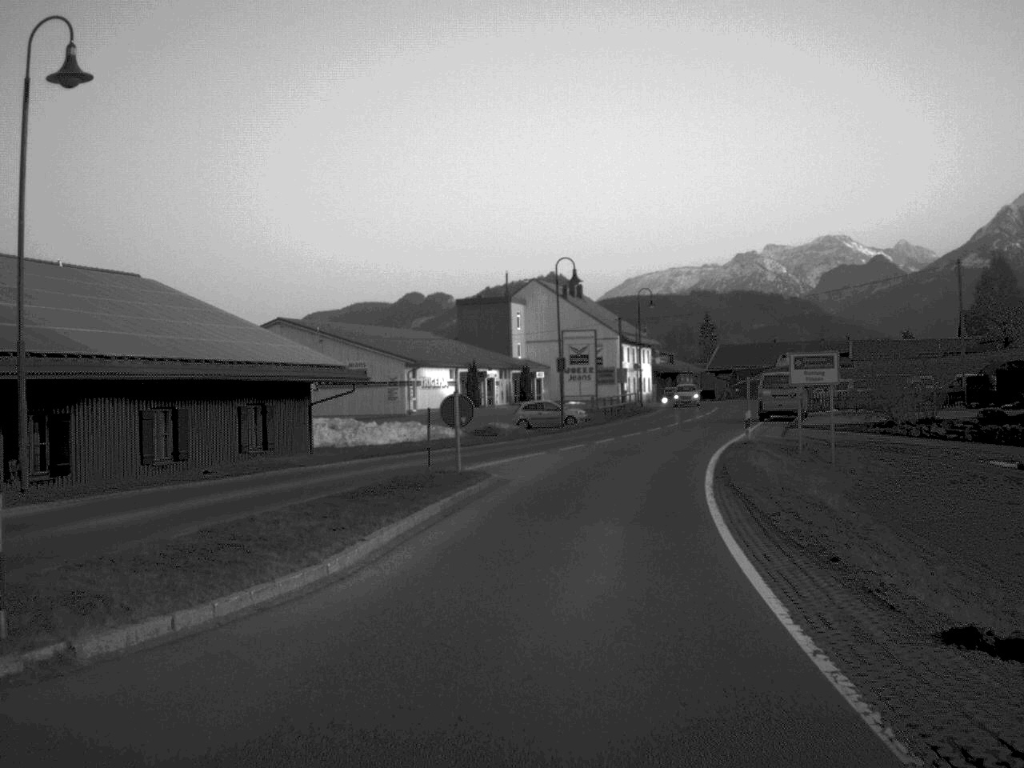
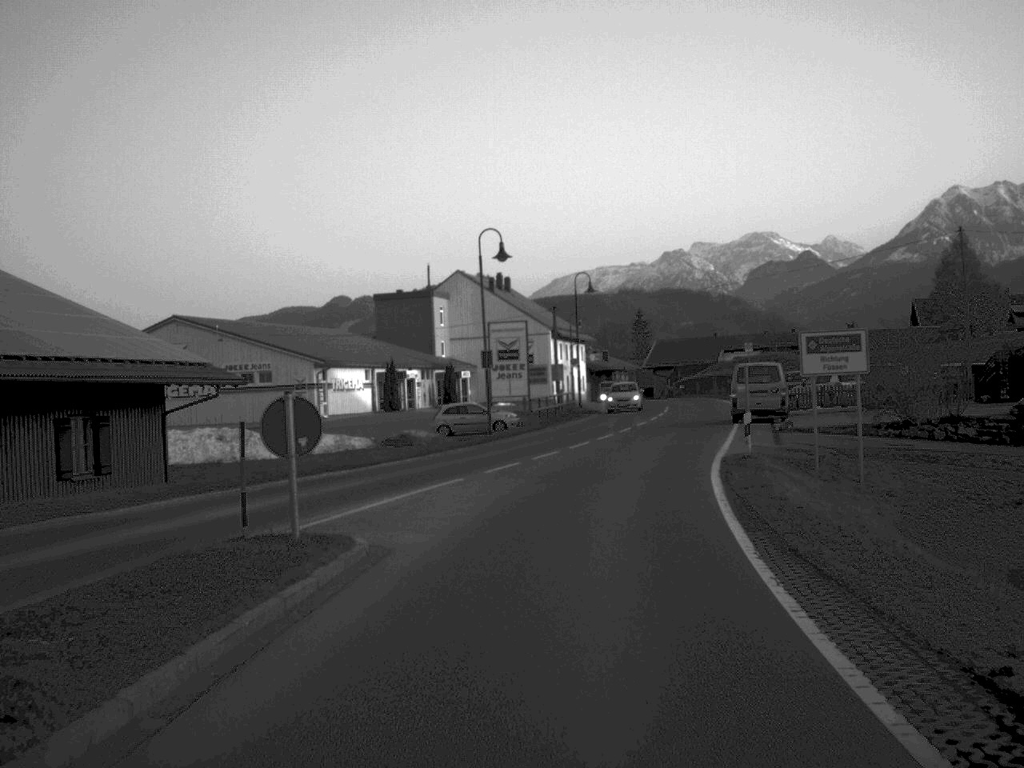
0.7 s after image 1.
(+0.3, +9.9) m; +3°
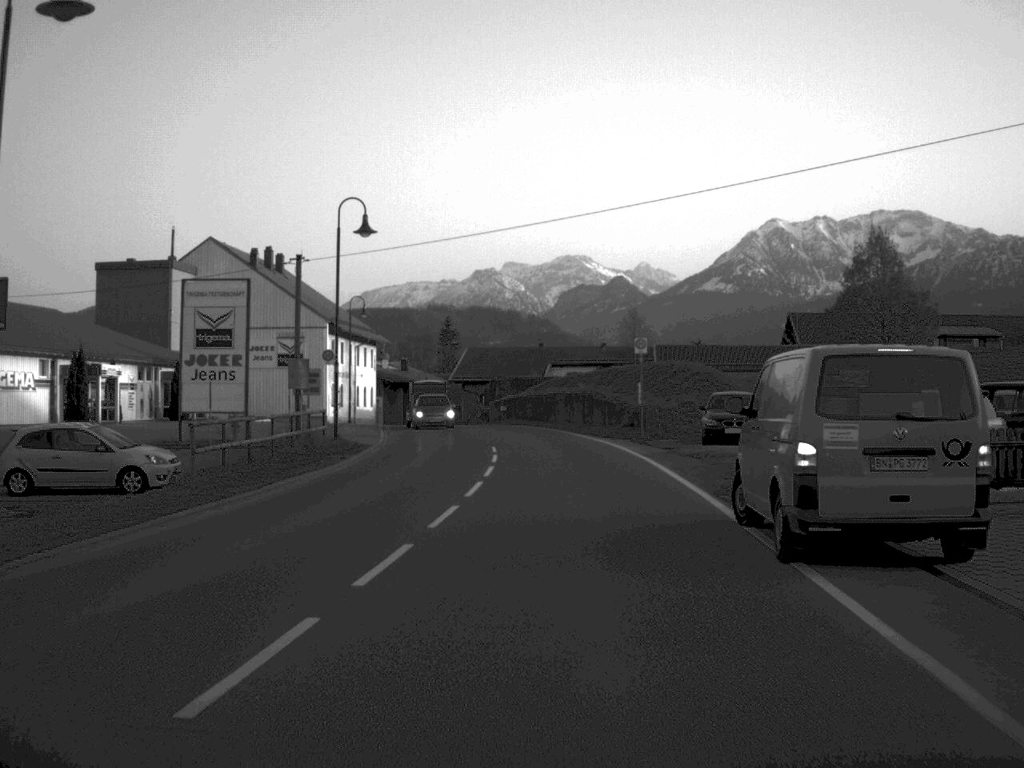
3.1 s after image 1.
(+2.6, +30.6) m; +9°
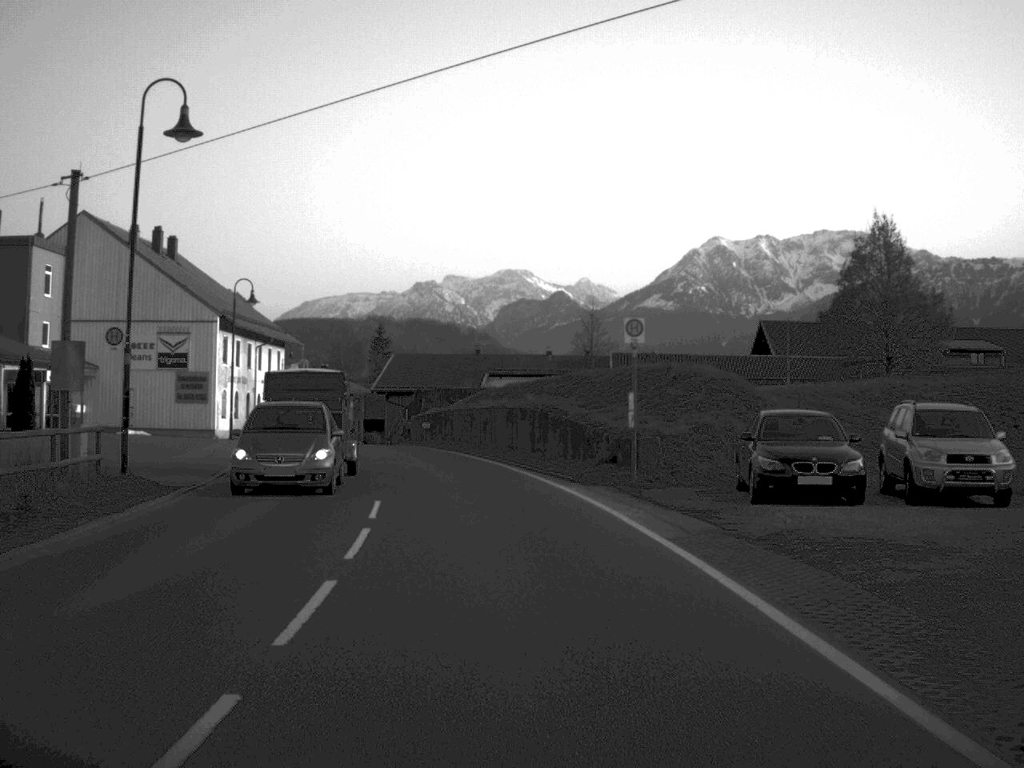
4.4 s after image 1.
(+0.4, +15.8) m; +3°
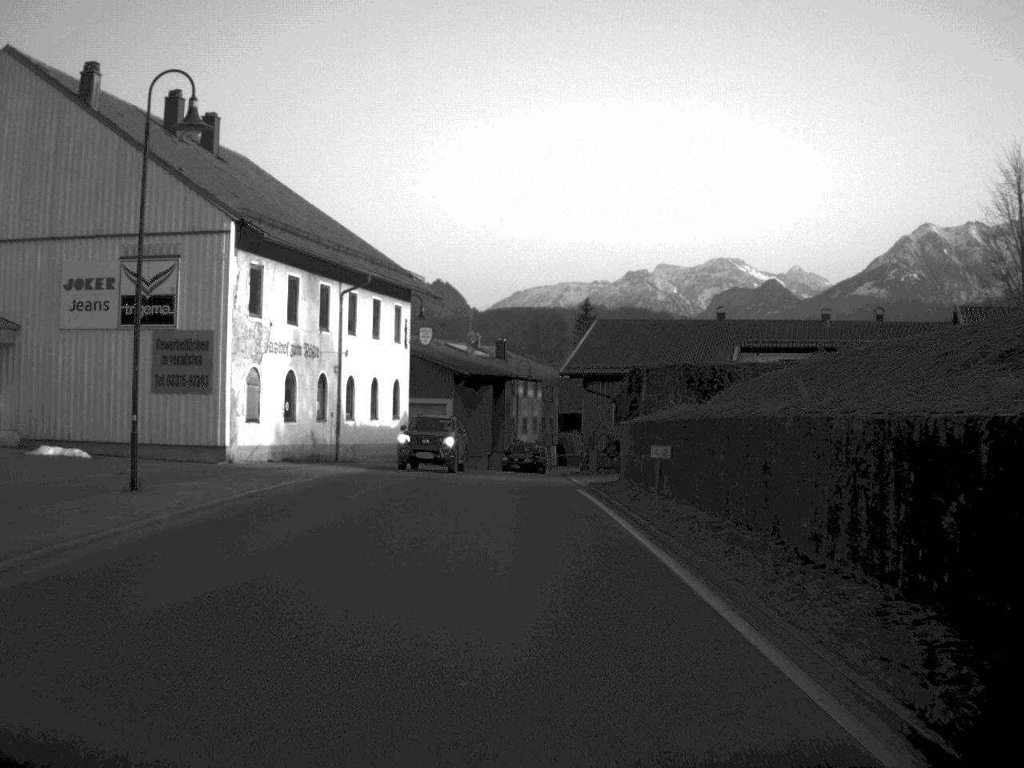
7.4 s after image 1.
(-3.1, +36.8) m; -10°
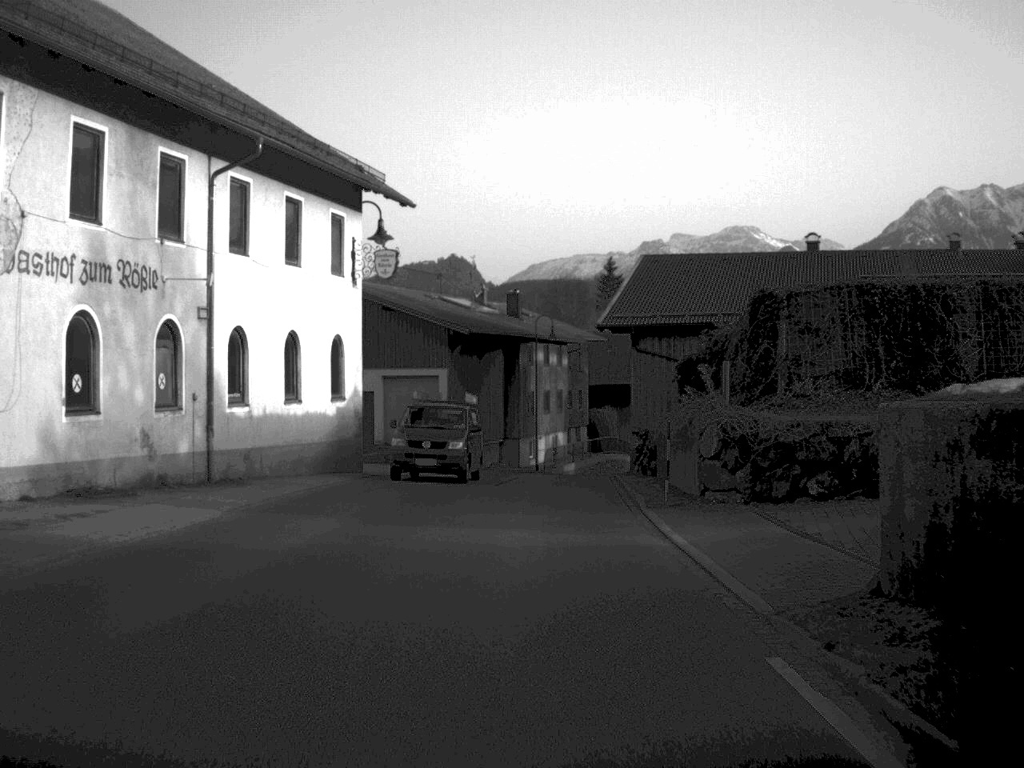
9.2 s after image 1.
(-0.2, +21.1) m; -1°
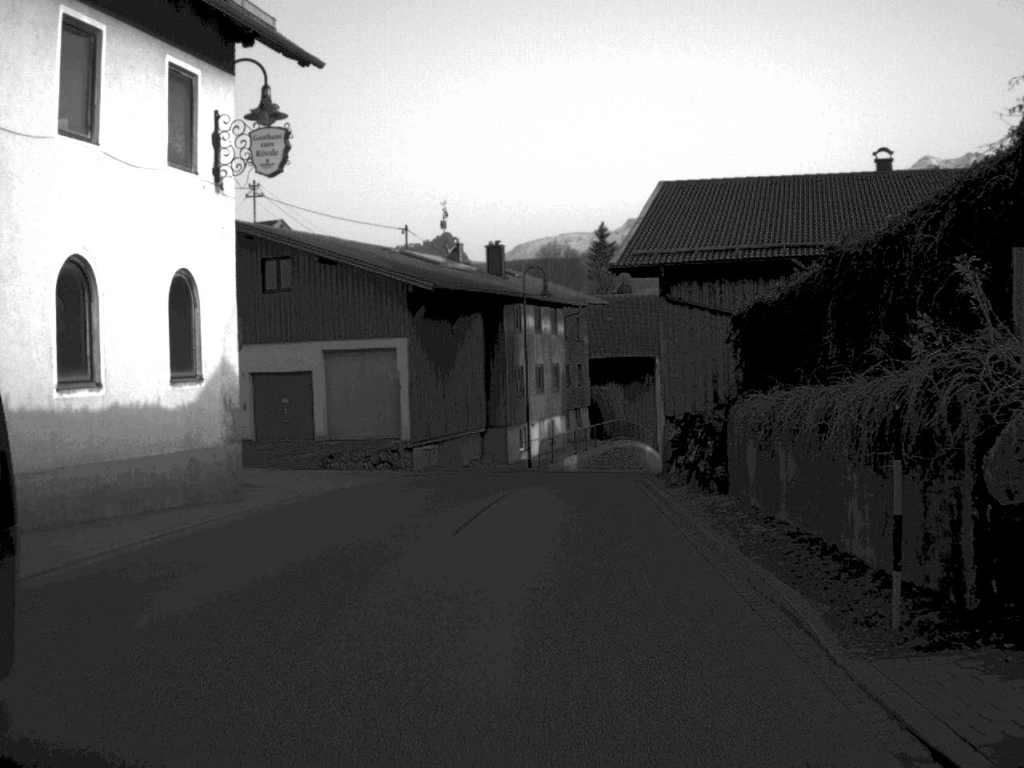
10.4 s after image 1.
(0.0, +13.8) m; +1°
